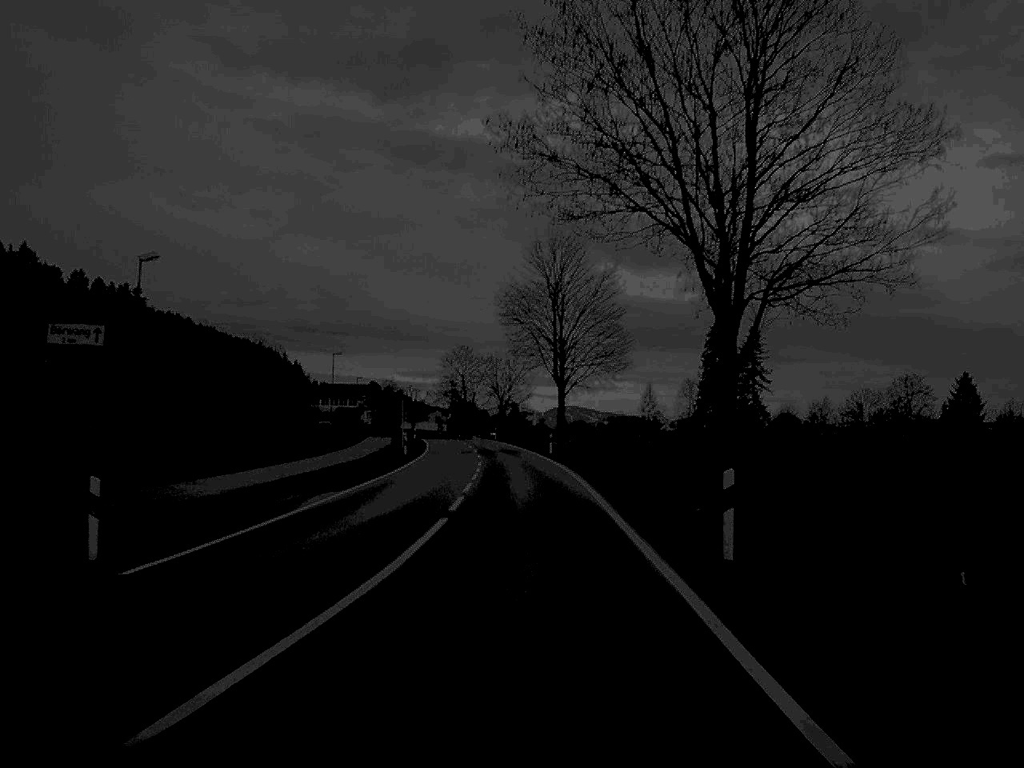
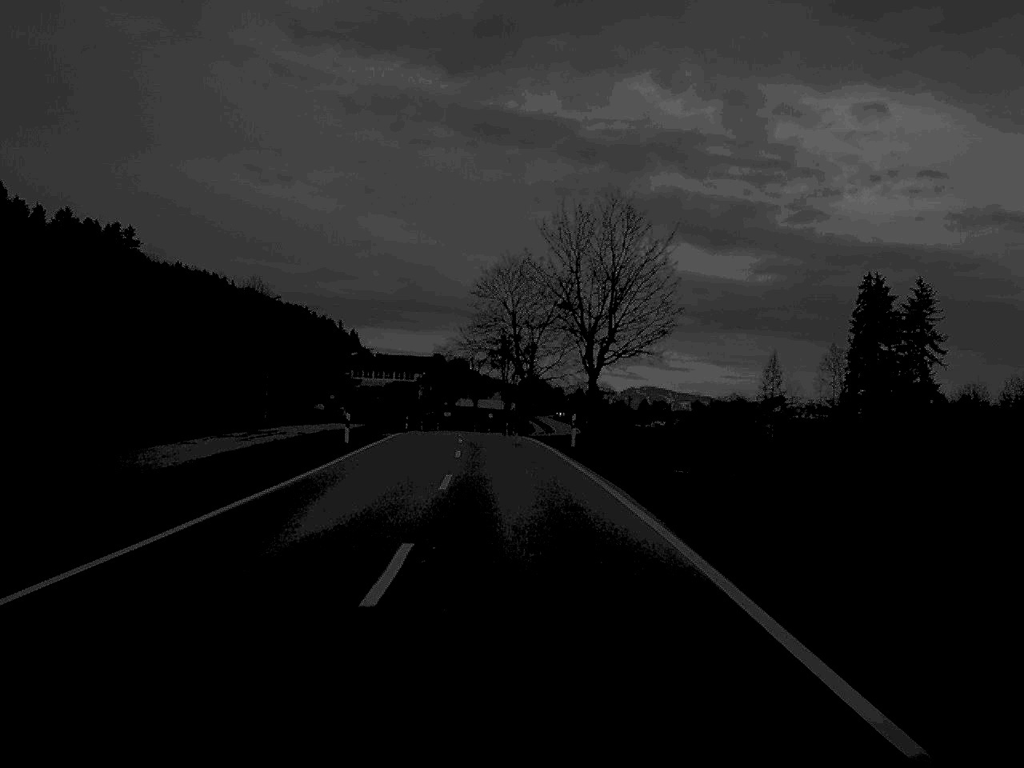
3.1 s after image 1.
(-1.7, +73.7) m; -3°
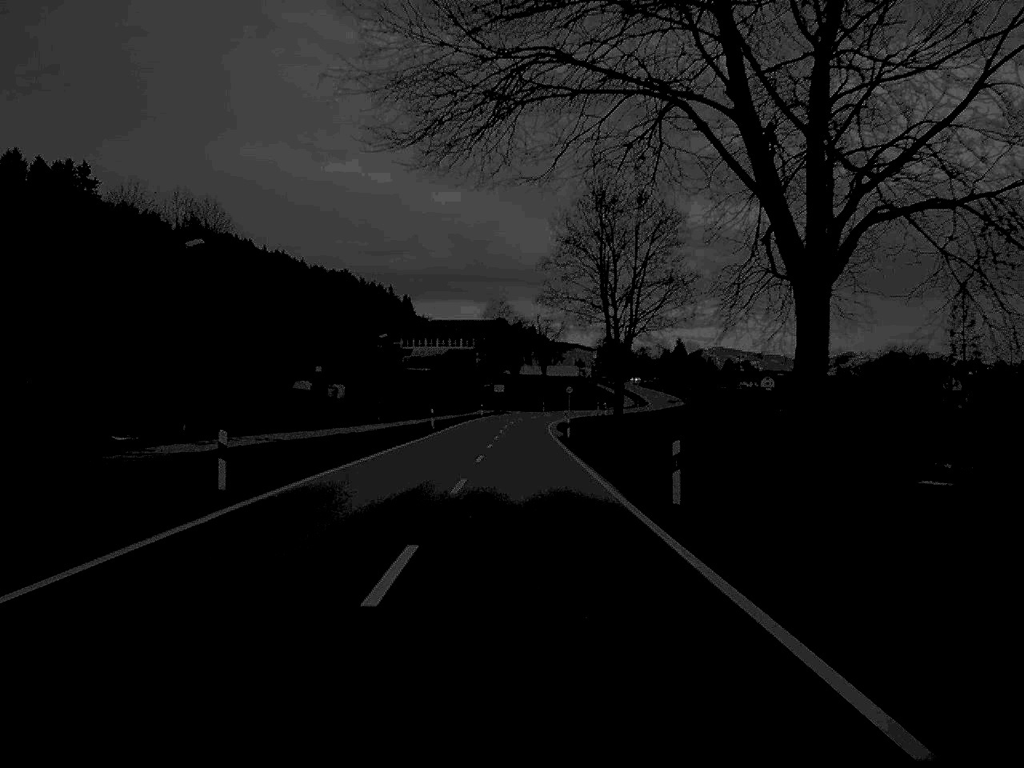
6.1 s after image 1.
(-2.4, +71.4) m; -3°
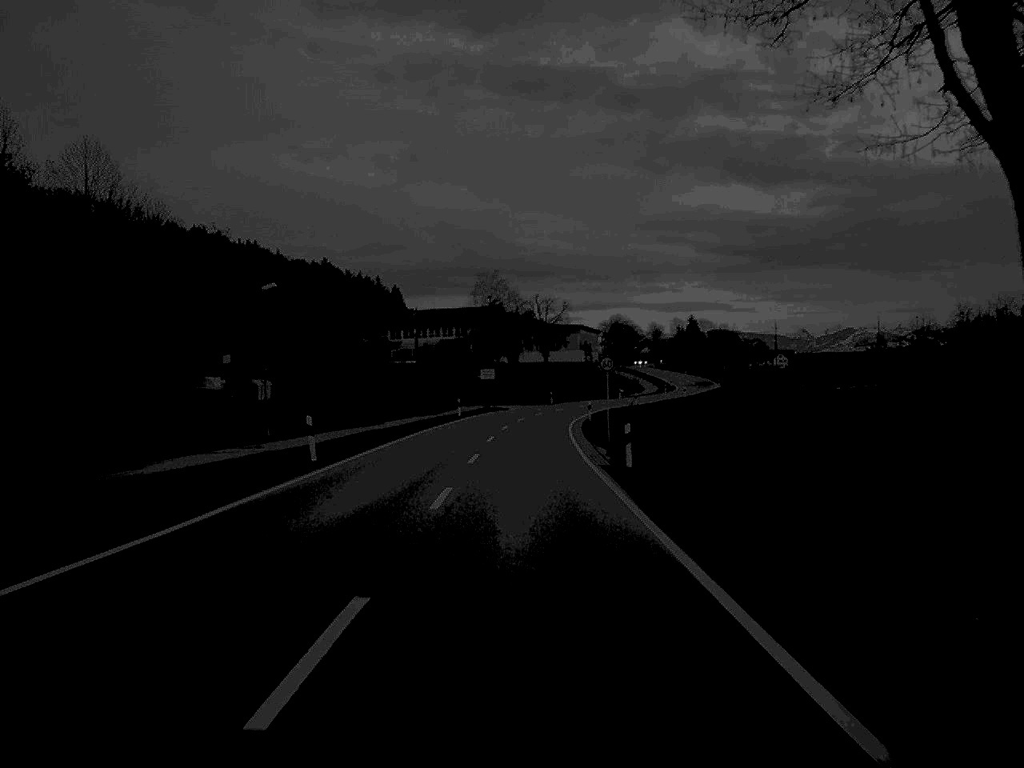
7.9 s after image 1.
(0.0, +39.4) m; 0°
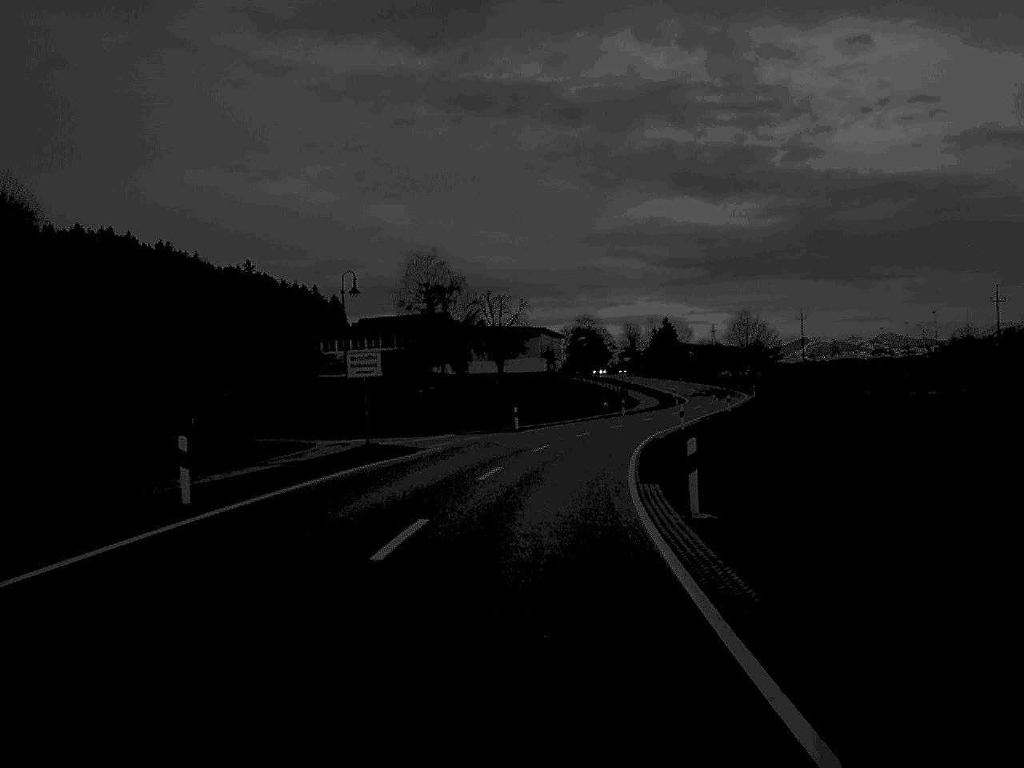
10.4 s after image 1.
(+0.6, +53.1) m; +2°
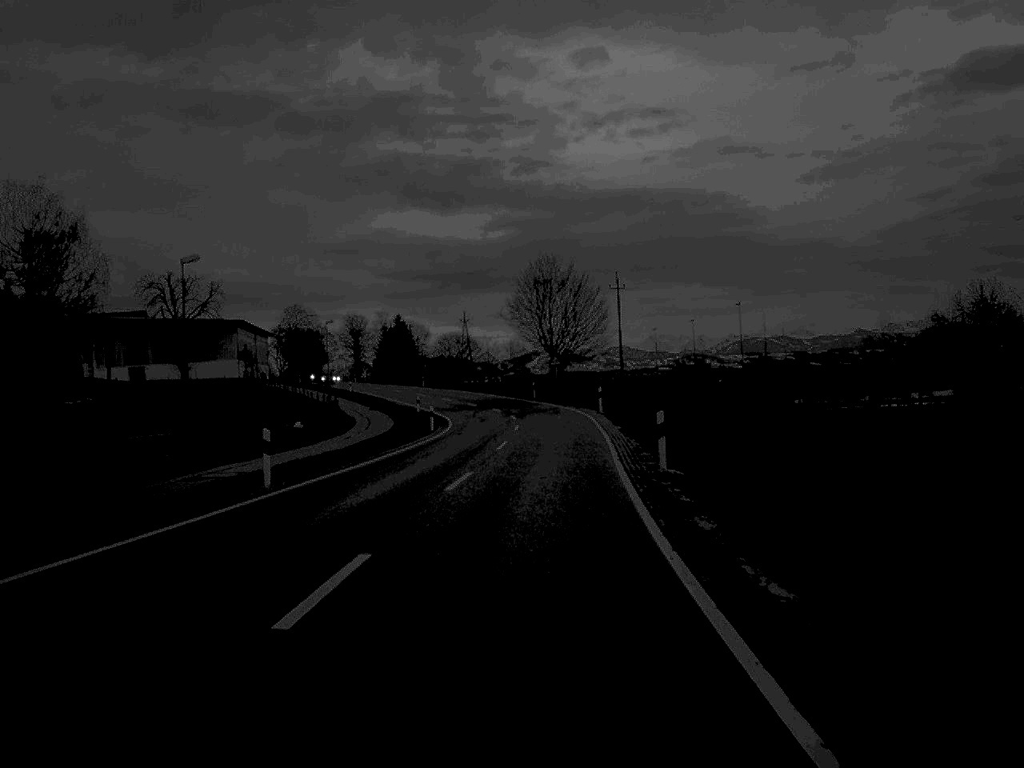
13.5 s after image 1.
(+6.2, +62.5) m; +12°
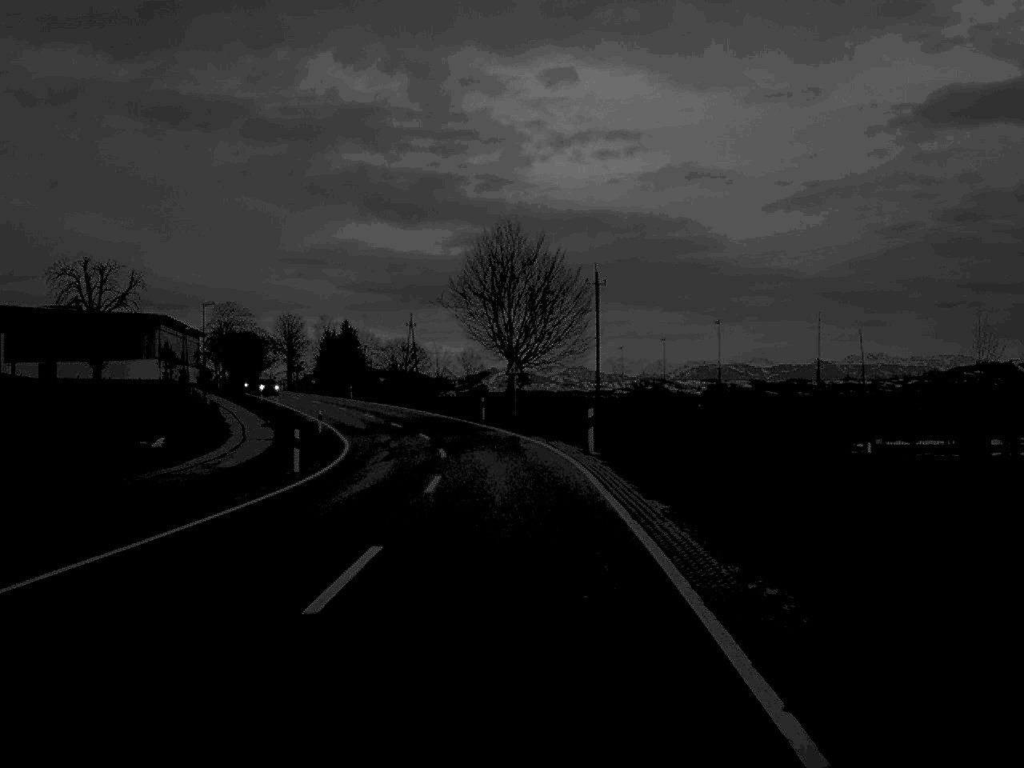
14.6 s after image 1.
(+0.5, +22.9) m; +2°
